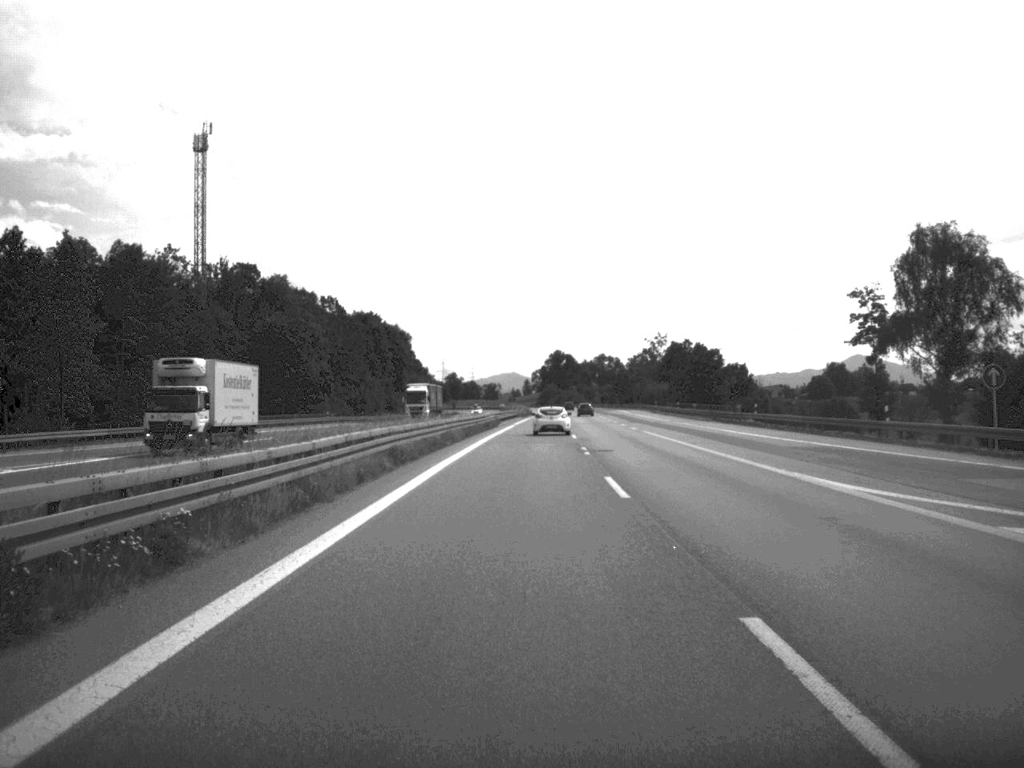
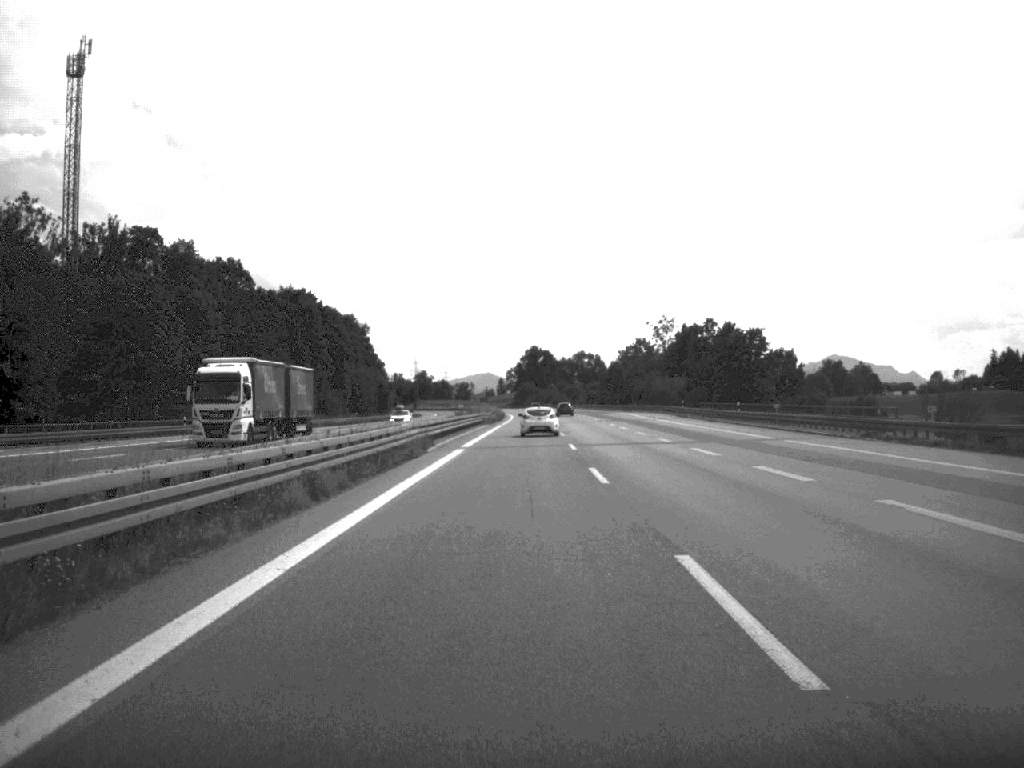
(+0.5, +49.4) m; +1°
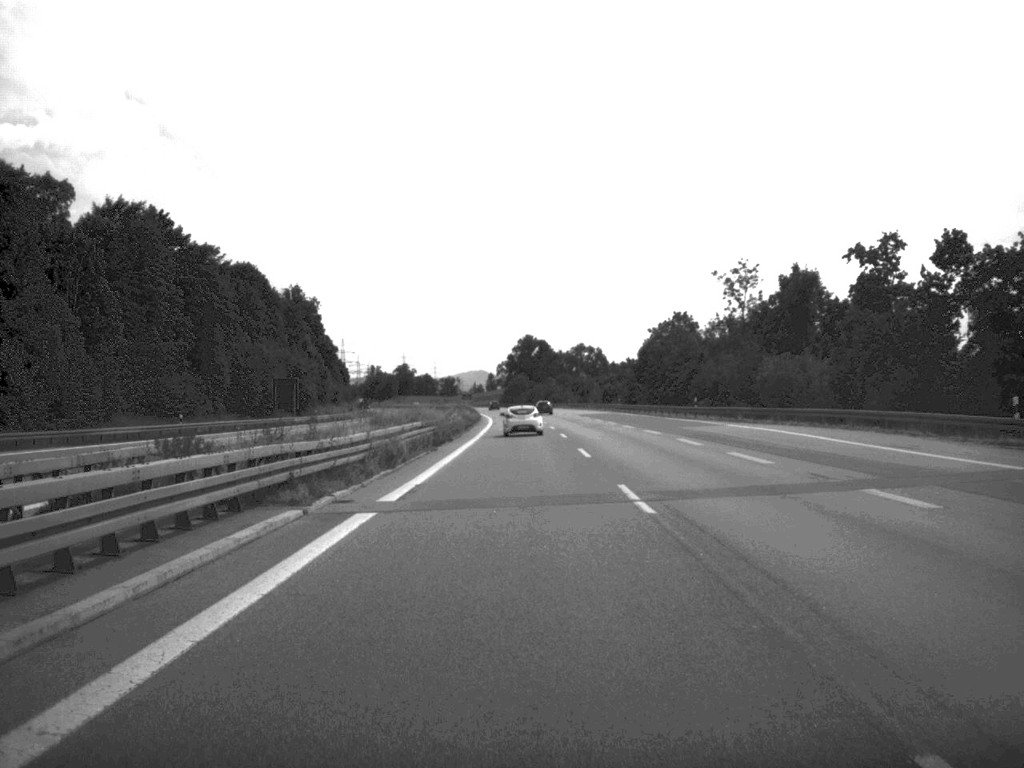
(+0.2, +78.1) m; 0°
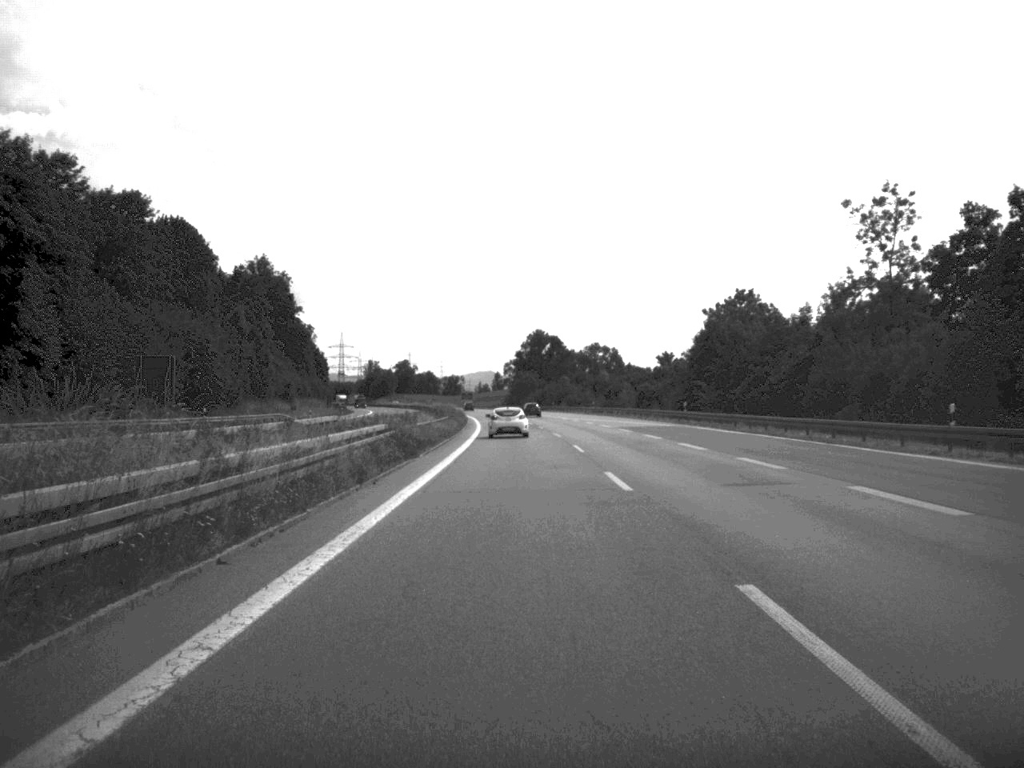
(-0.1, +48.1) m; 0°
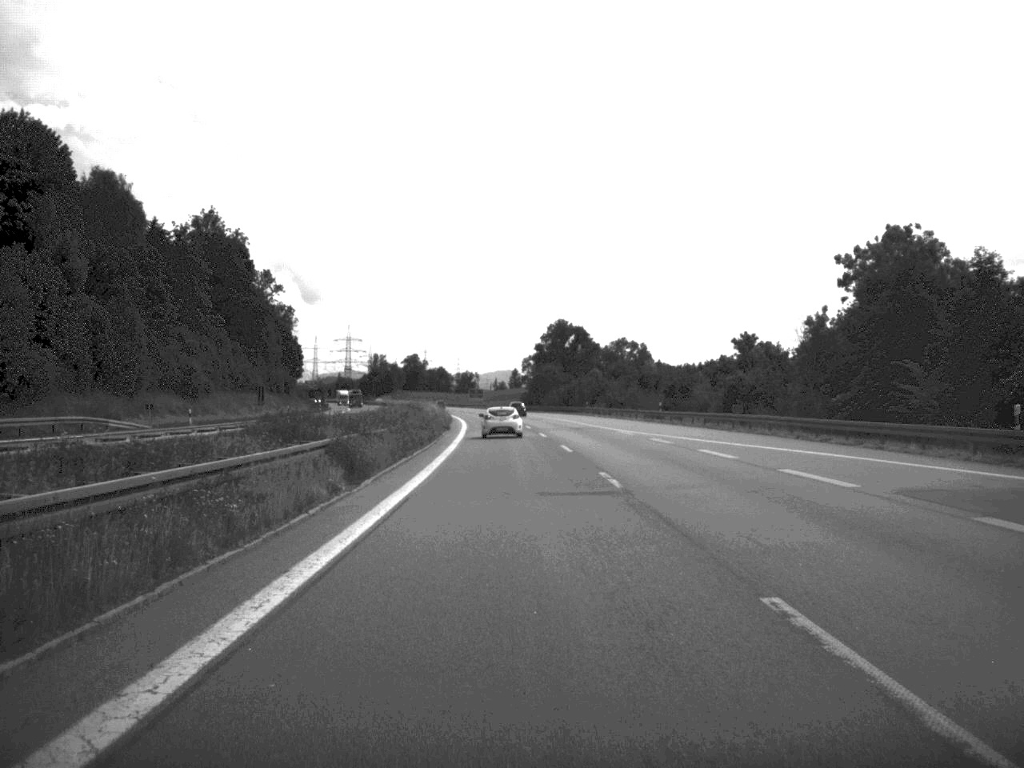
(-0.4, +53.6) m; -1°
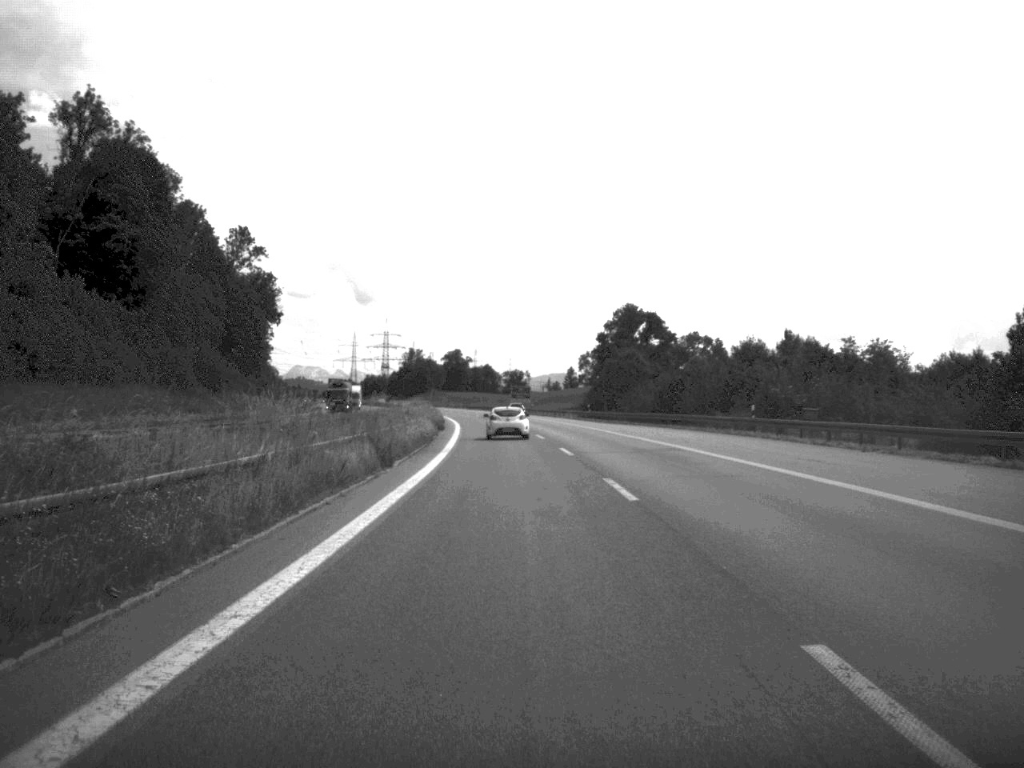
(-1.5, +72.6) m; -2°
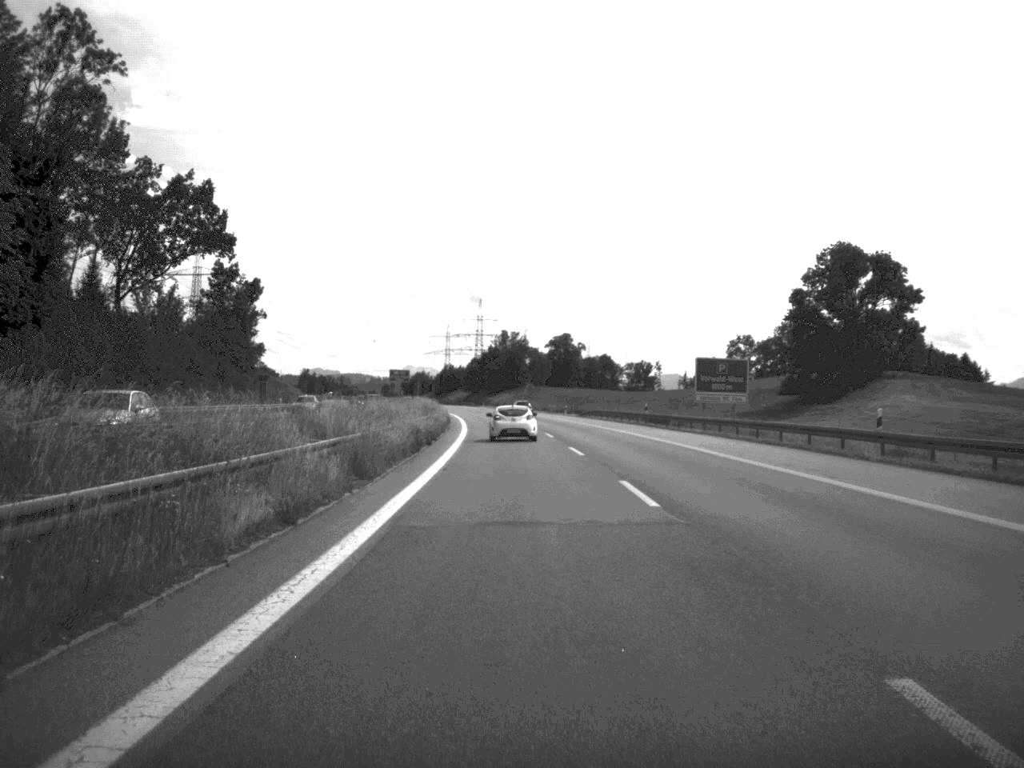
(-5.7, +124.5) m; -5°
